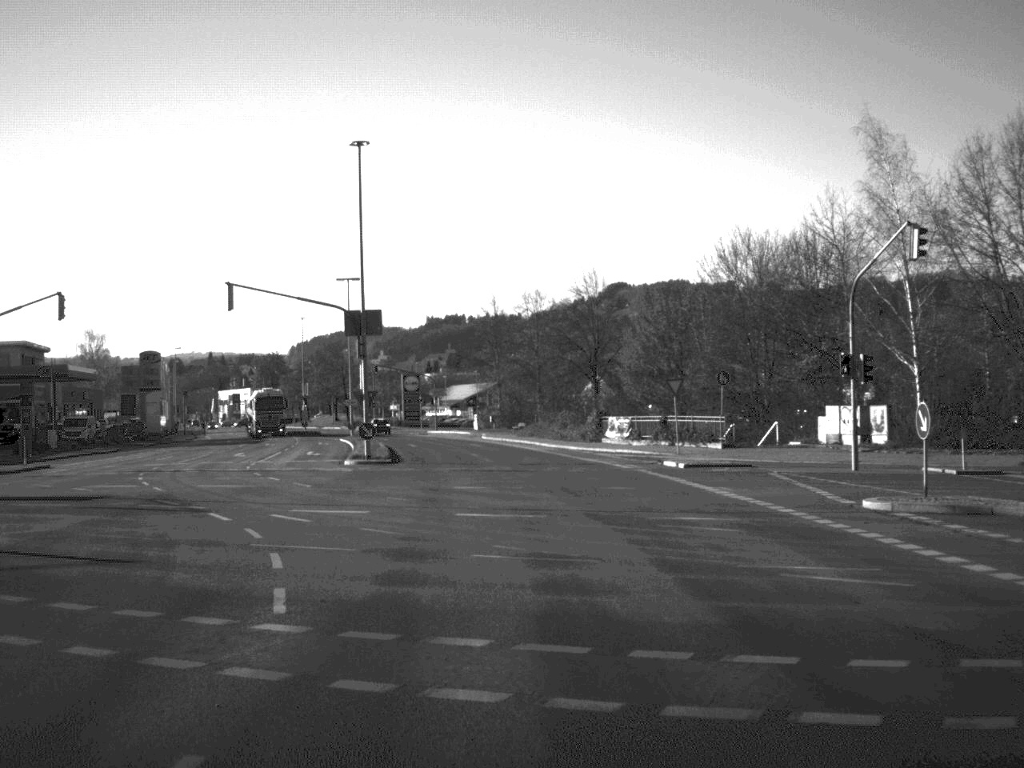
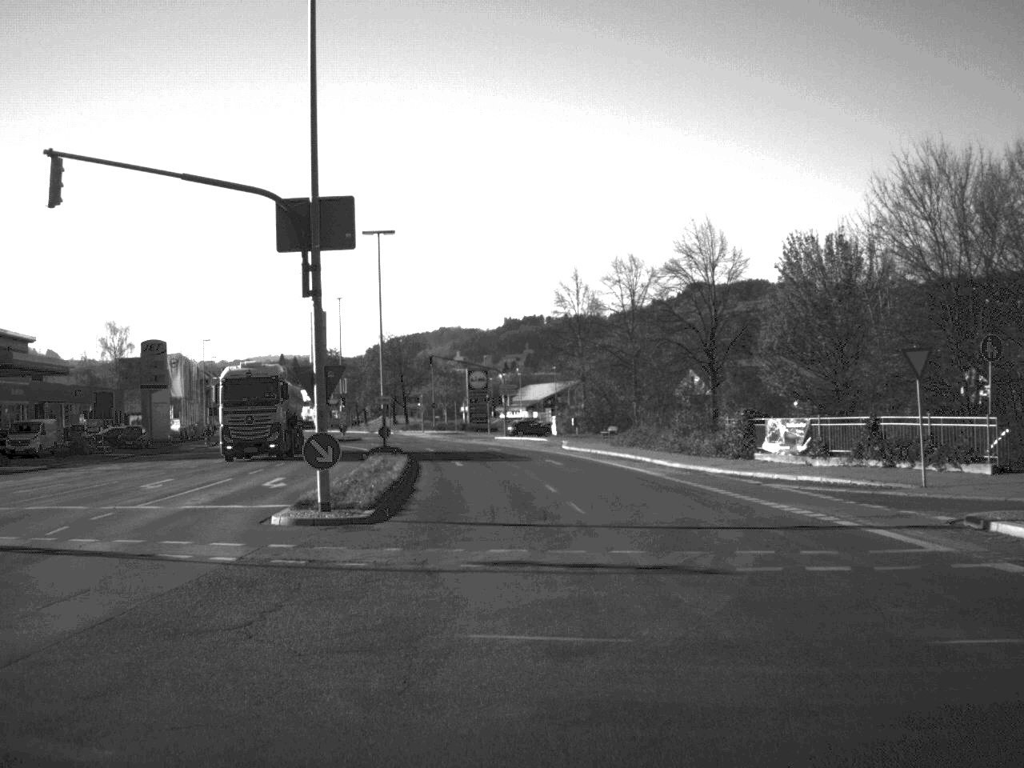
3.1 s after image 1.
(-0.8, +22.3) m; -4°
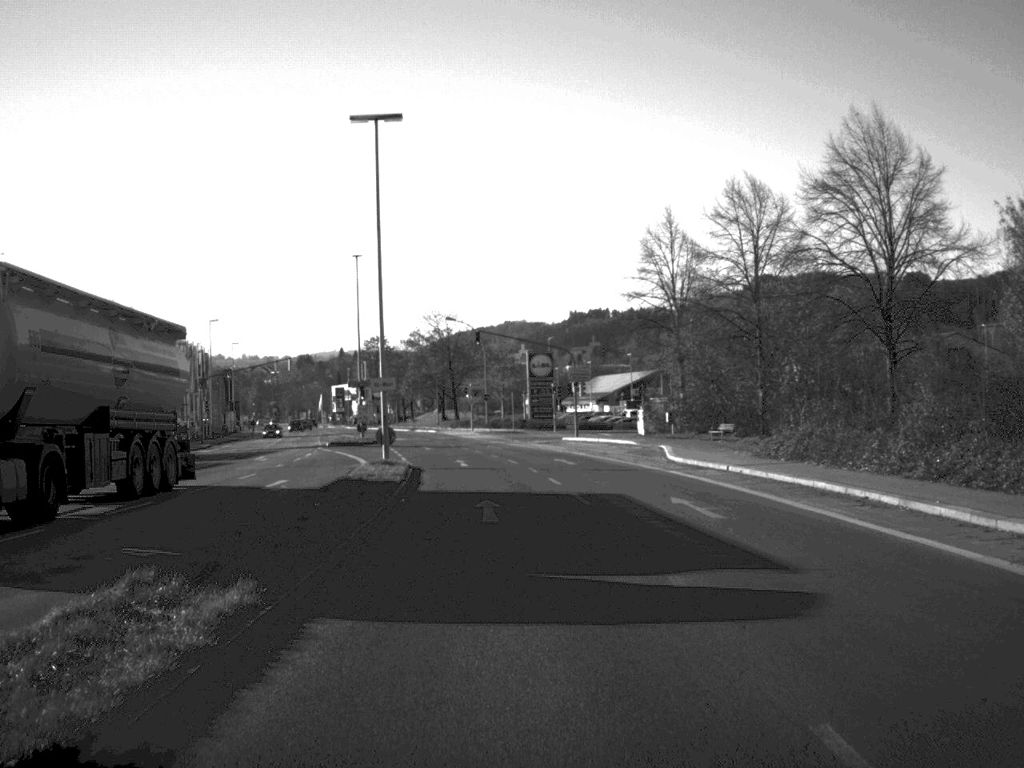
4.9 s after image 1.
(-0.6, +23.1) m; -3°
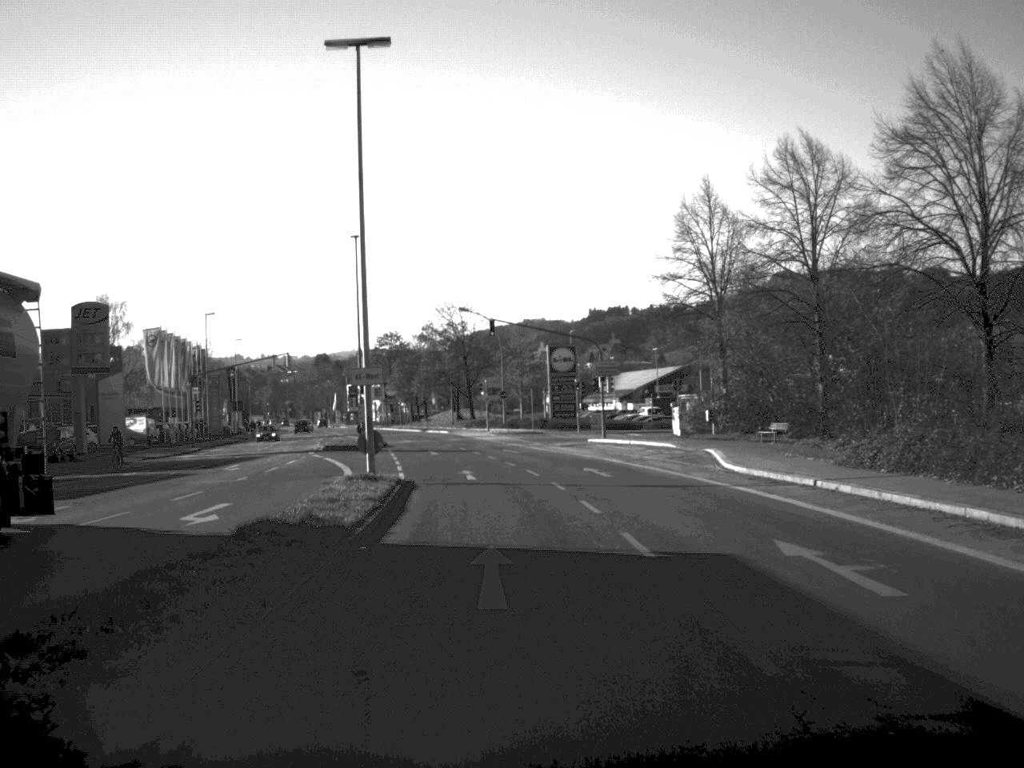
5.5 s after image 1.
(-0.1, +8.0) m; -1°
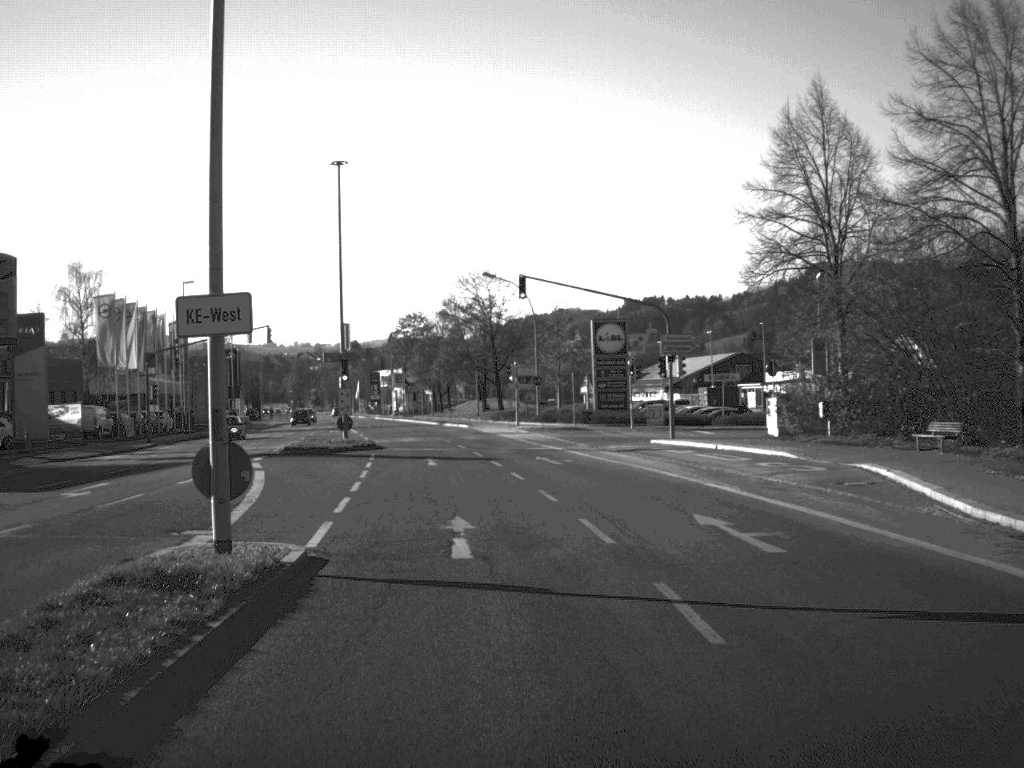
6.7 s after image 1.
(-0.3, +17.0) m; -2°
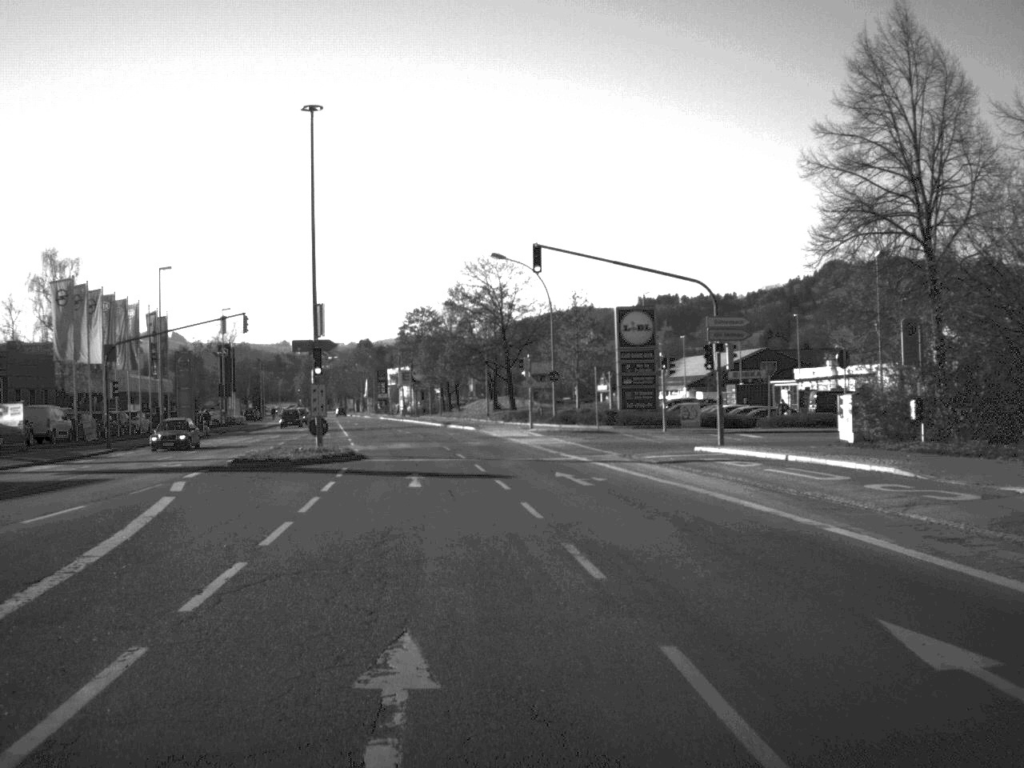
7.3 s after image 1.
(-0.1, +8.9) m; -1°
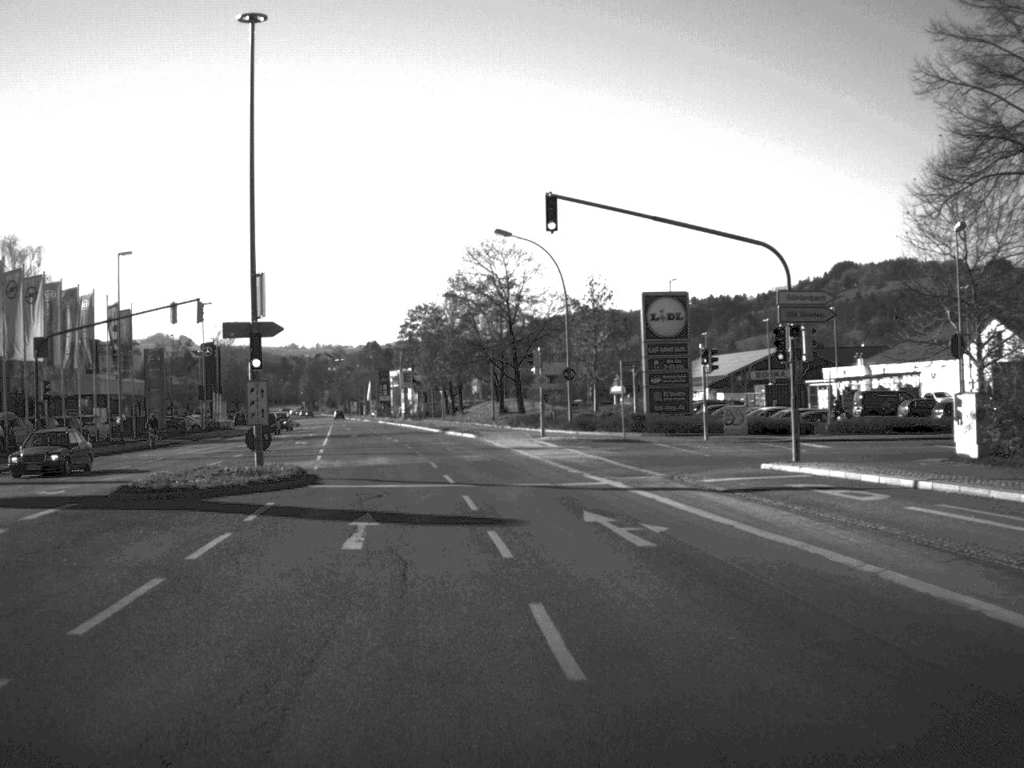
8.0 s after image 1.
(0.0, +9.9) m; 0°
